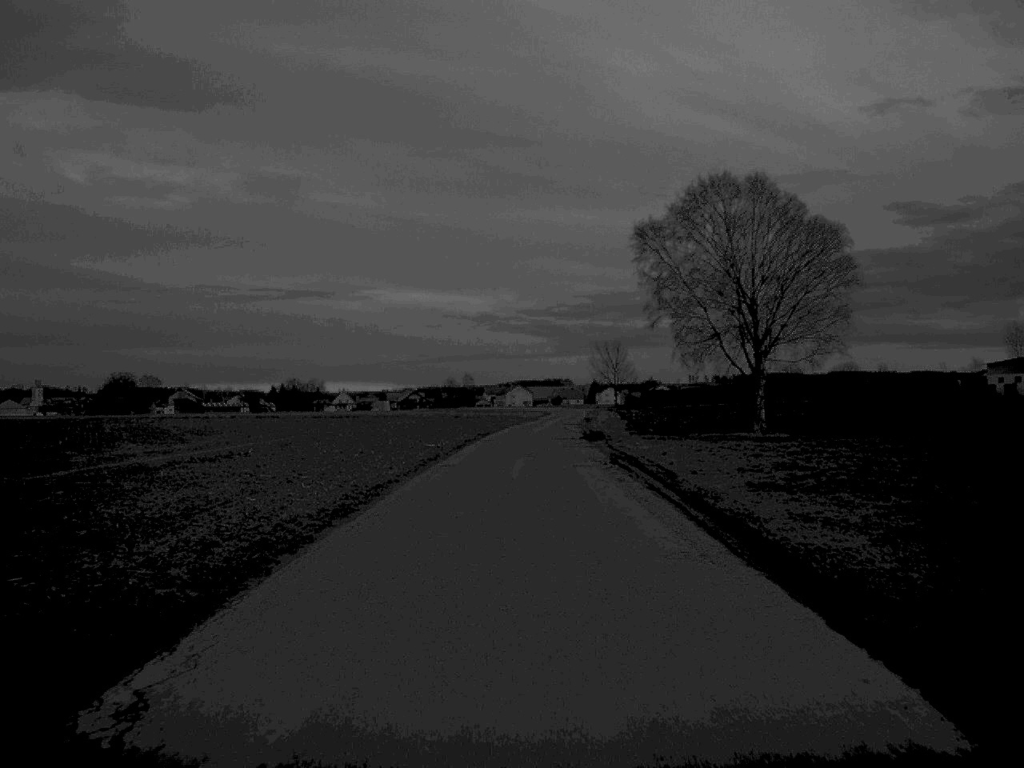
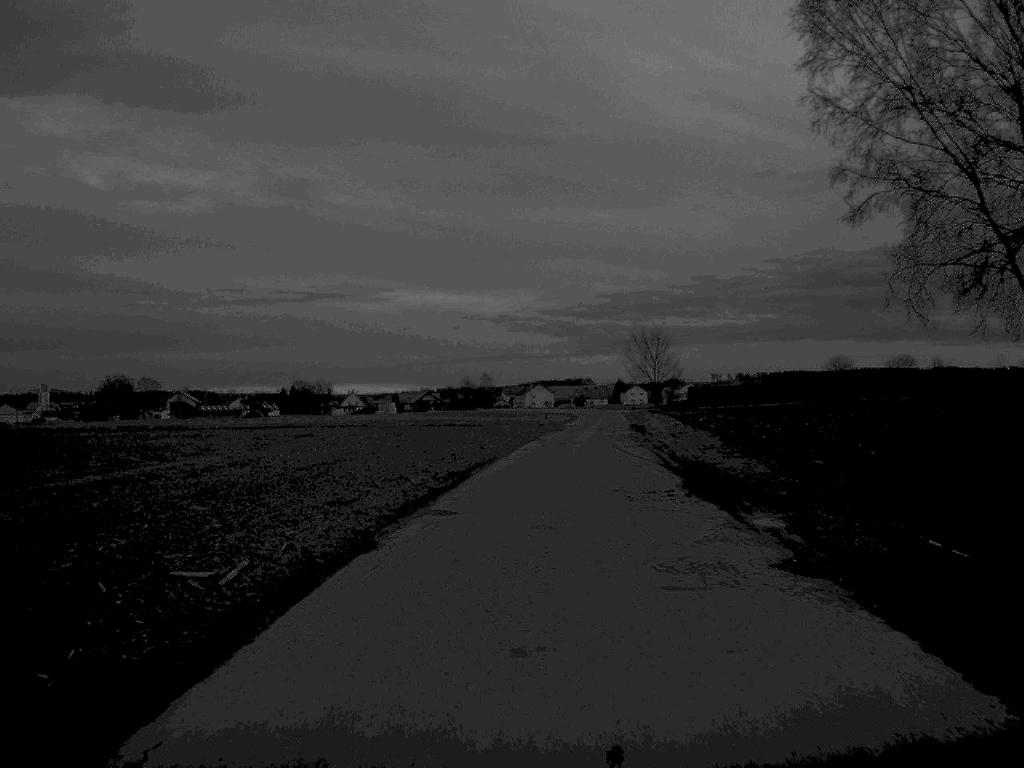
(-0.1, +31.8) m; -1°
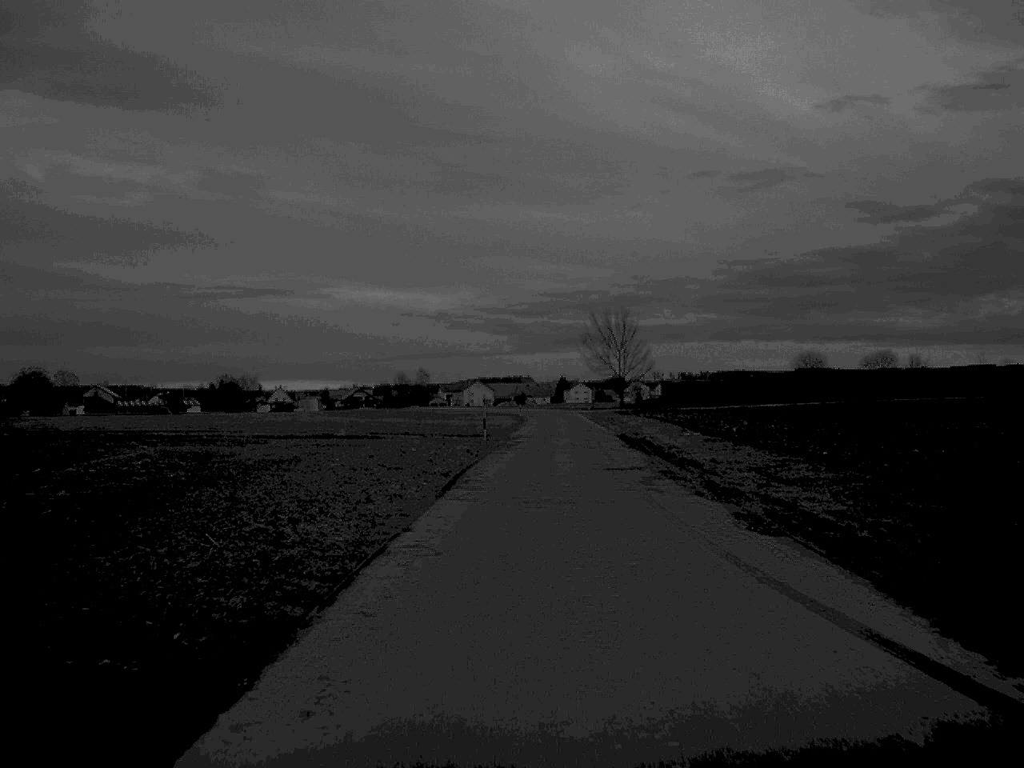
(+0.5, +29.3) m; +3°
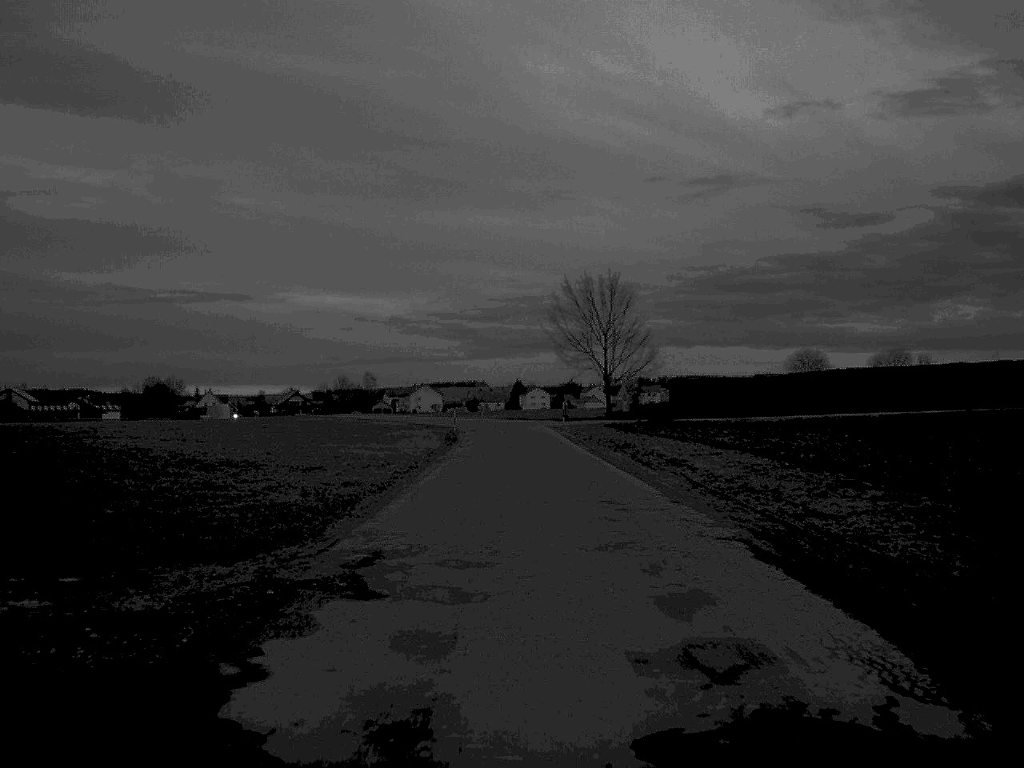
(+0.9, +40.2) m; +2°
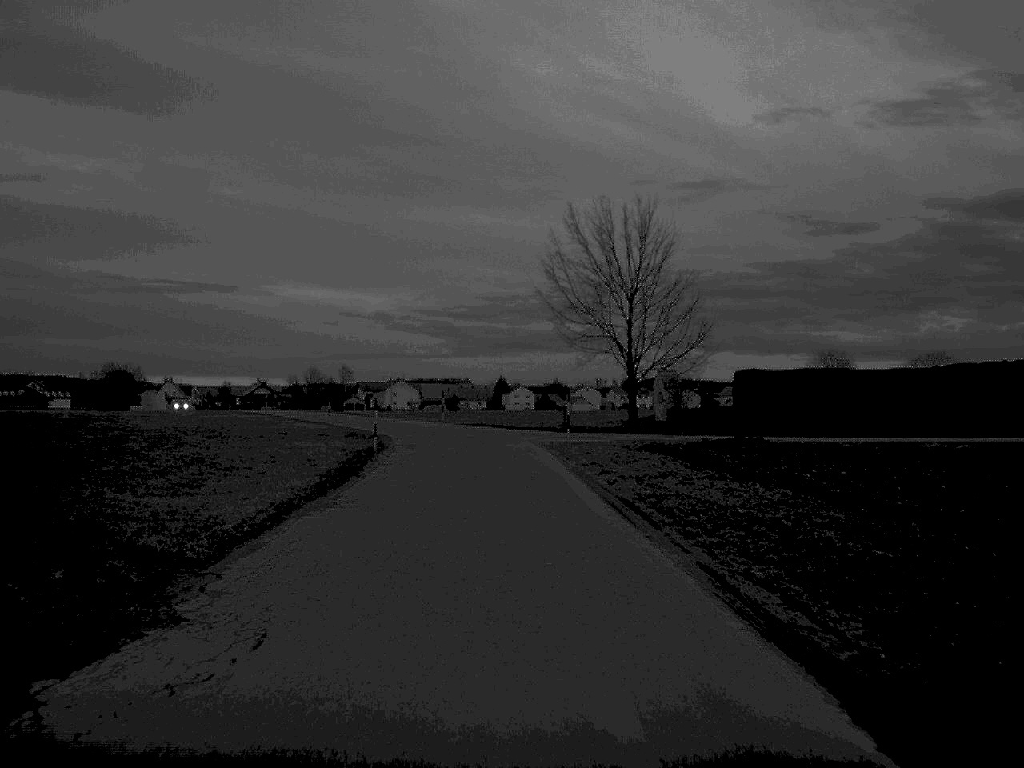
(+0.3, +29.9) m; +1°
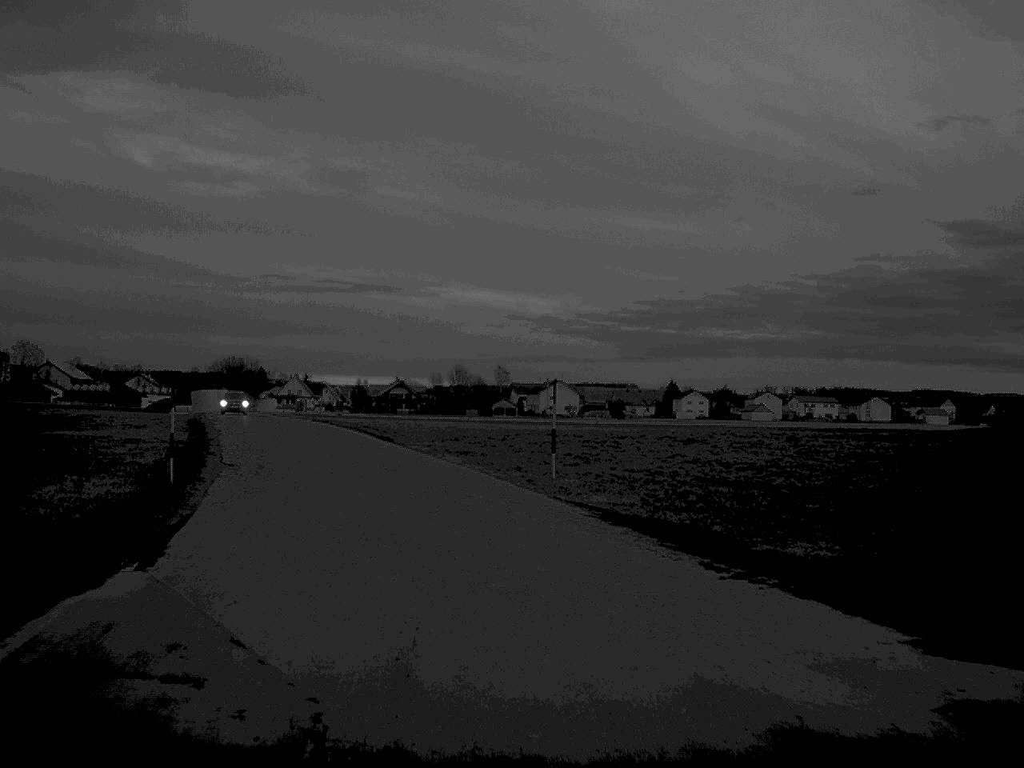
(-2.0, +48.8) m; -7°
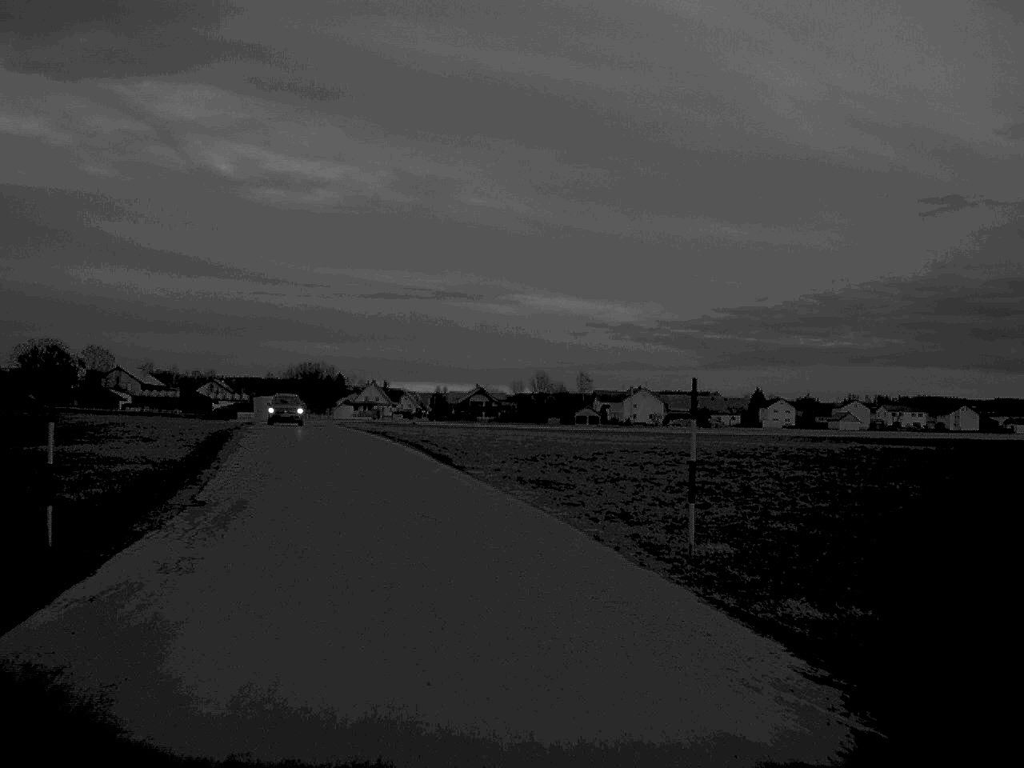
(-0.3, +8.6) m; -4°
